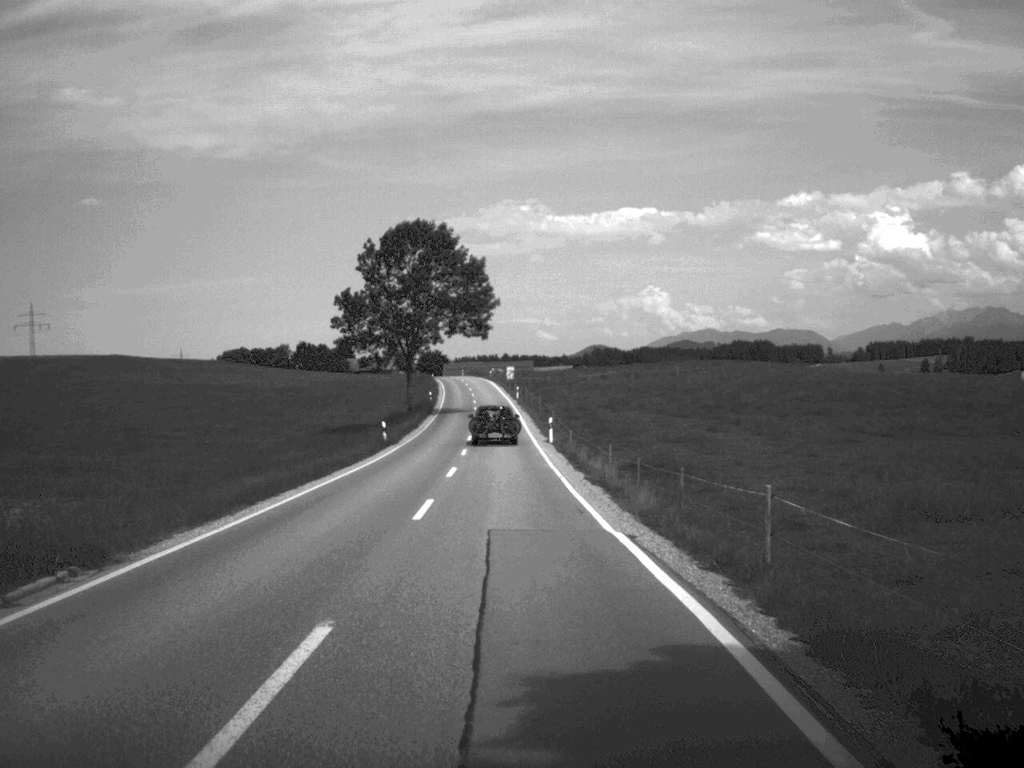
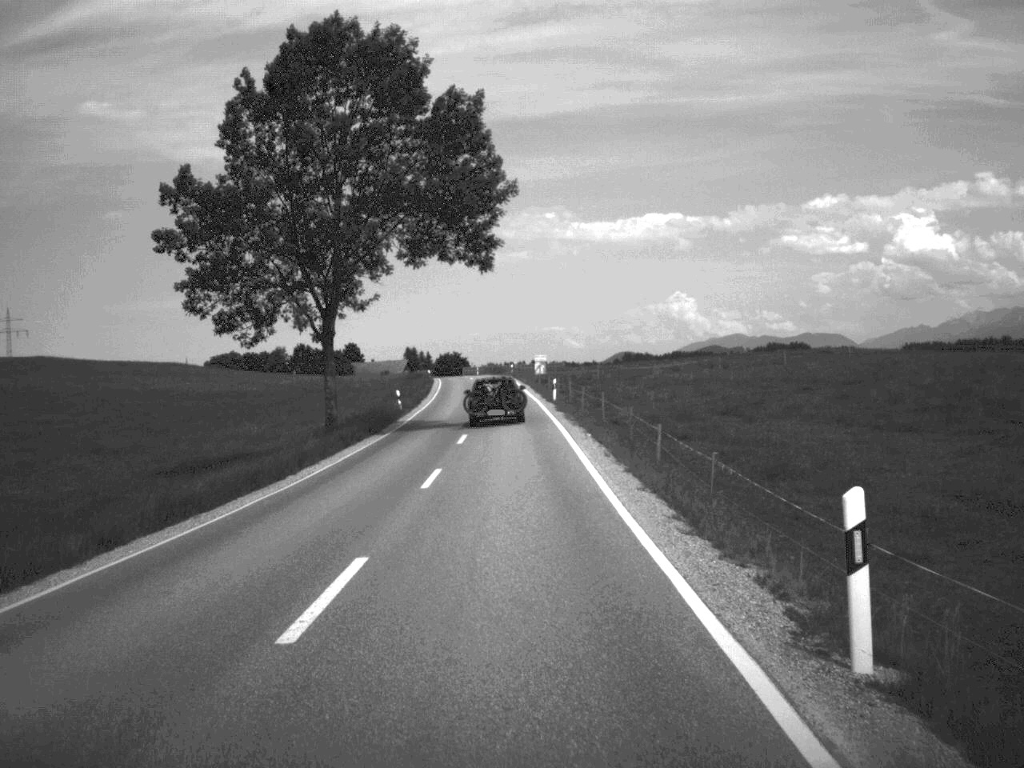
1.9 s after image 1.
(-0.8, +45.2) m; -1°
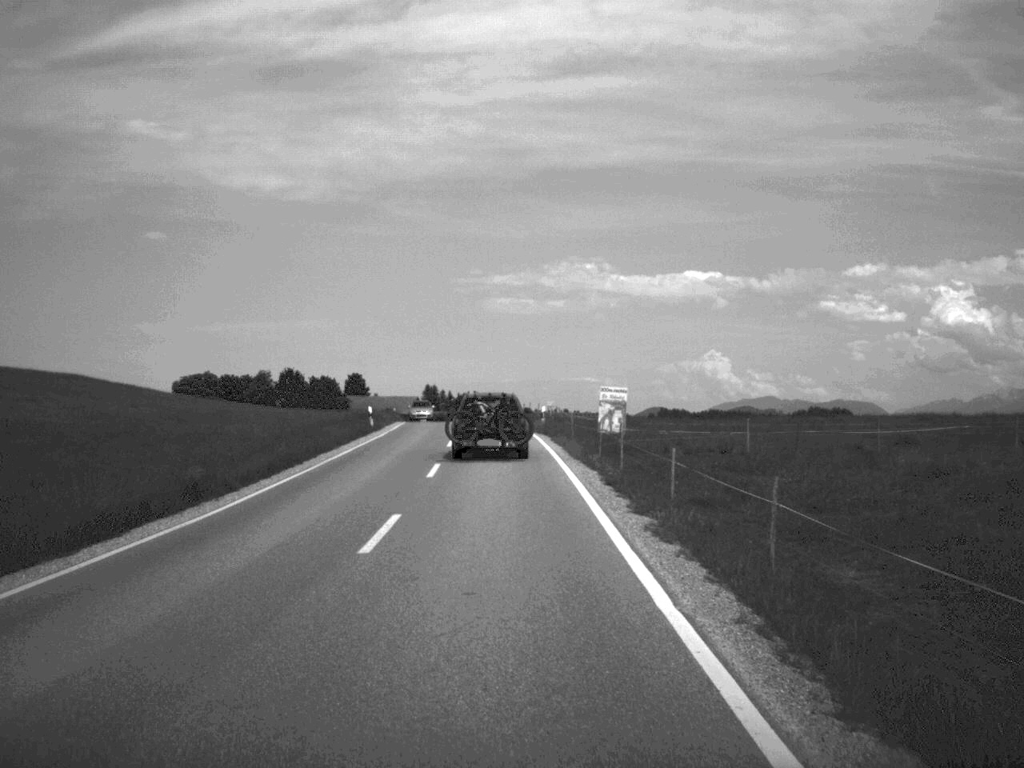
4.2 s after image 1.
(-0.6, +54.8) m; -1°
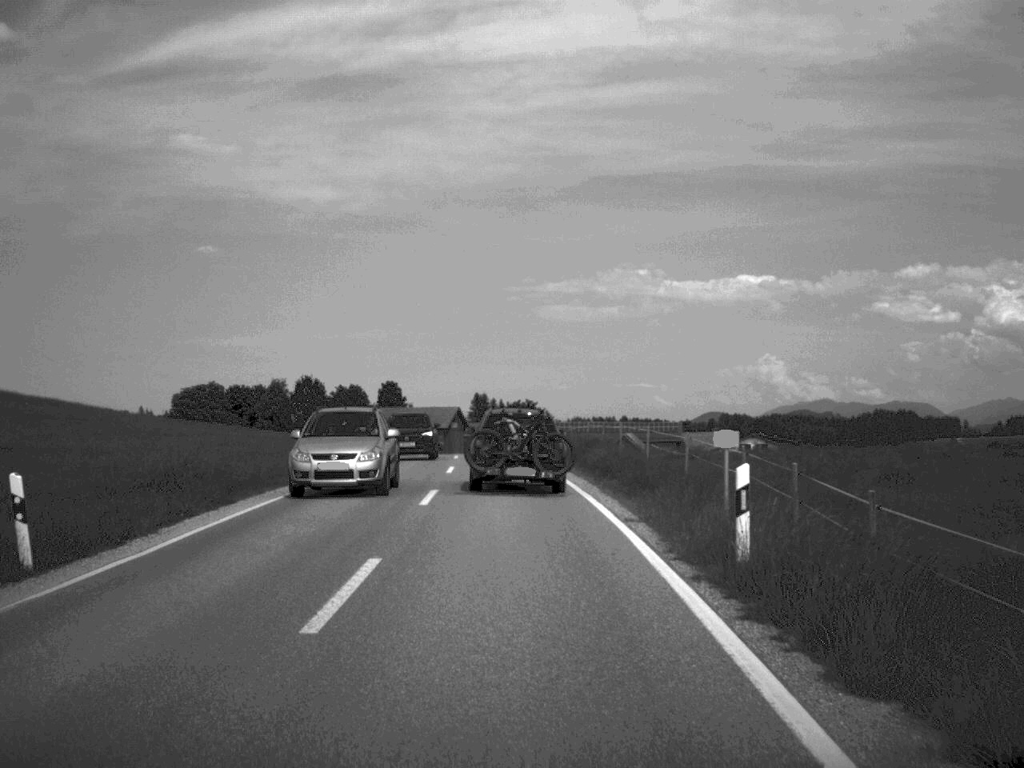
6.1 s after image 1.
(-0.8, +38.9) m; -3°
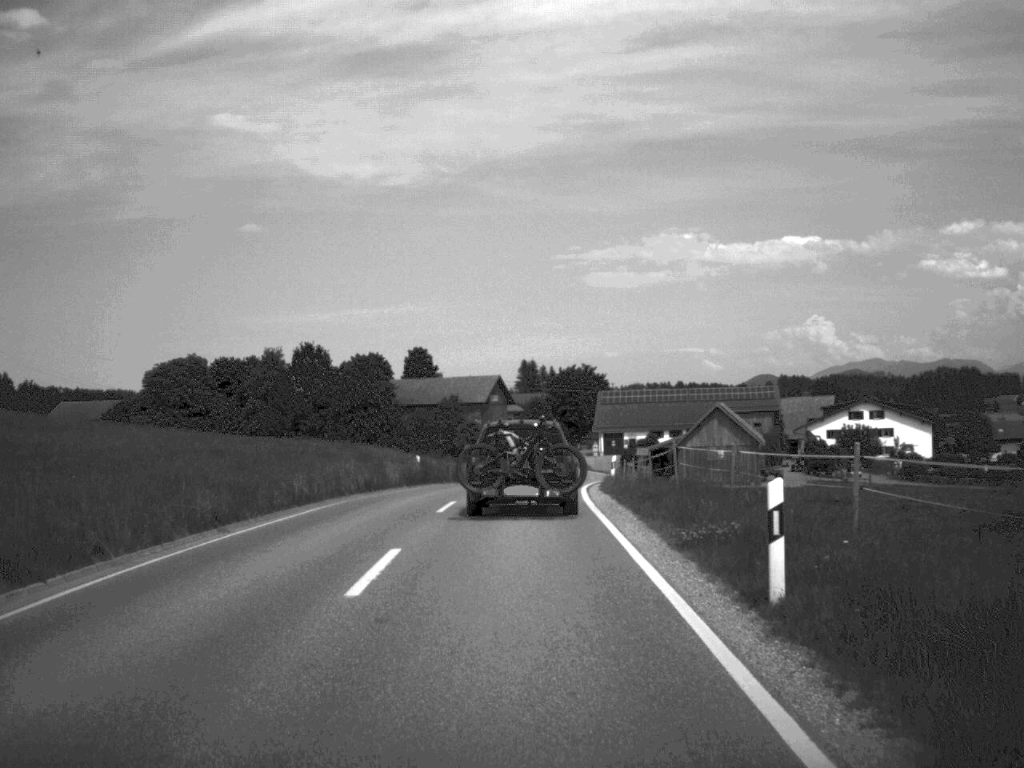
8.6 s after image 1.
(-1.1, +44.6) m; -2°
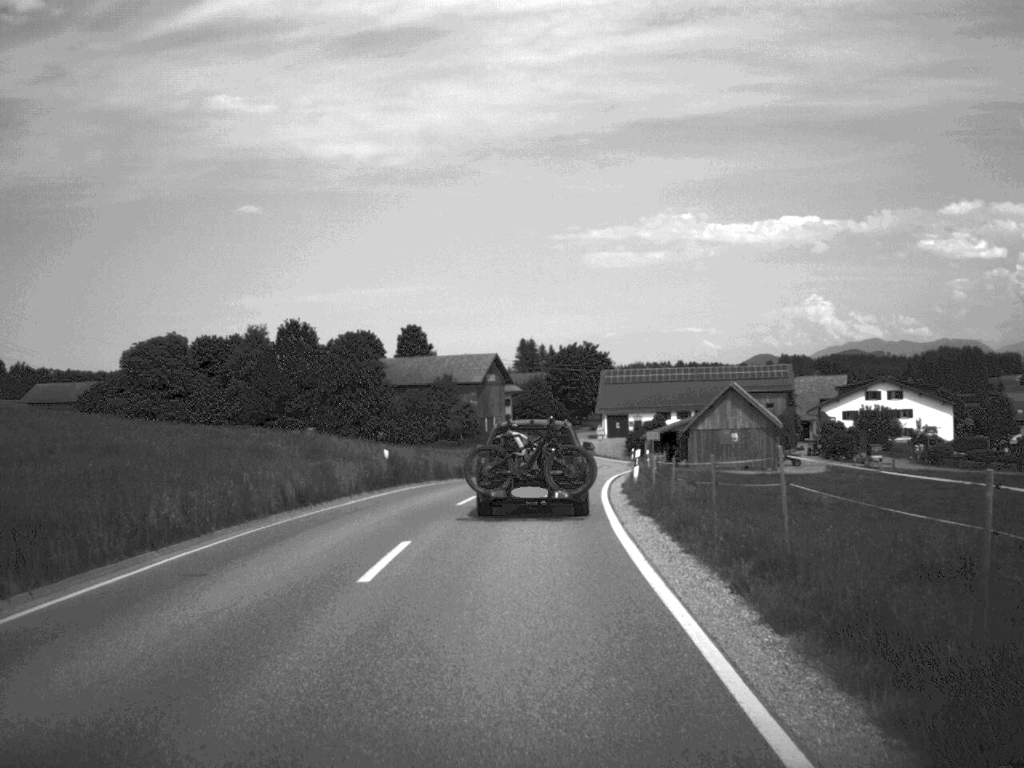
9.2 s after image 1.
(0.0, +9.9) m; 0°
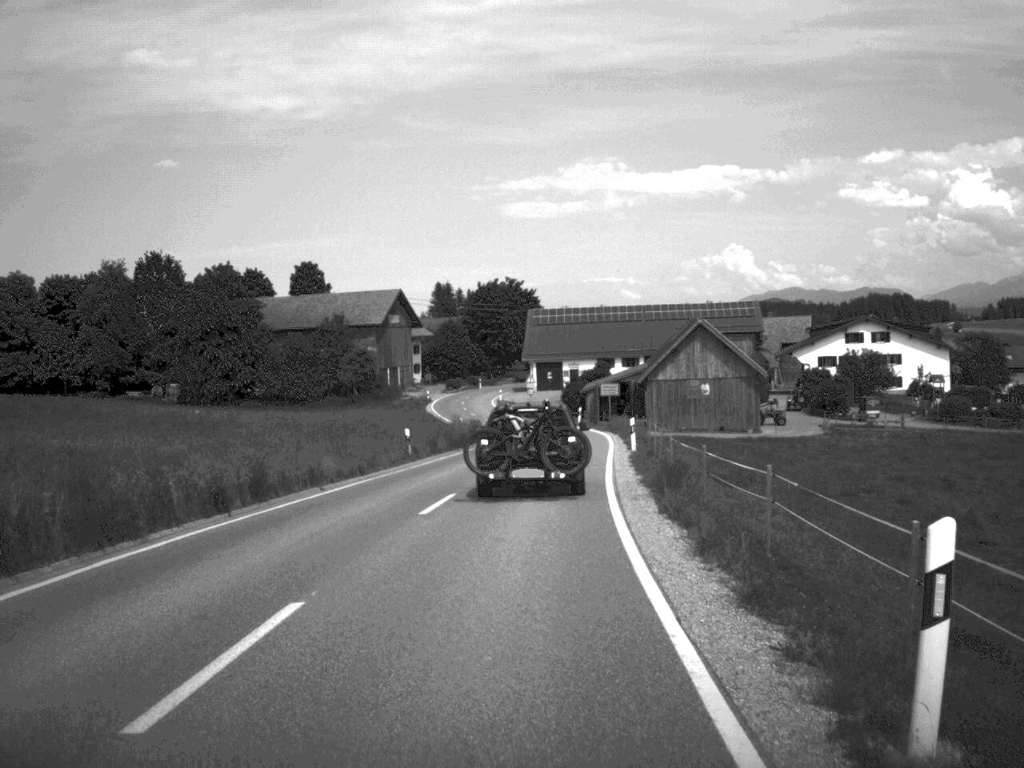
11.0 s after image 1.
(+0.8, +29.1) m; +4°
